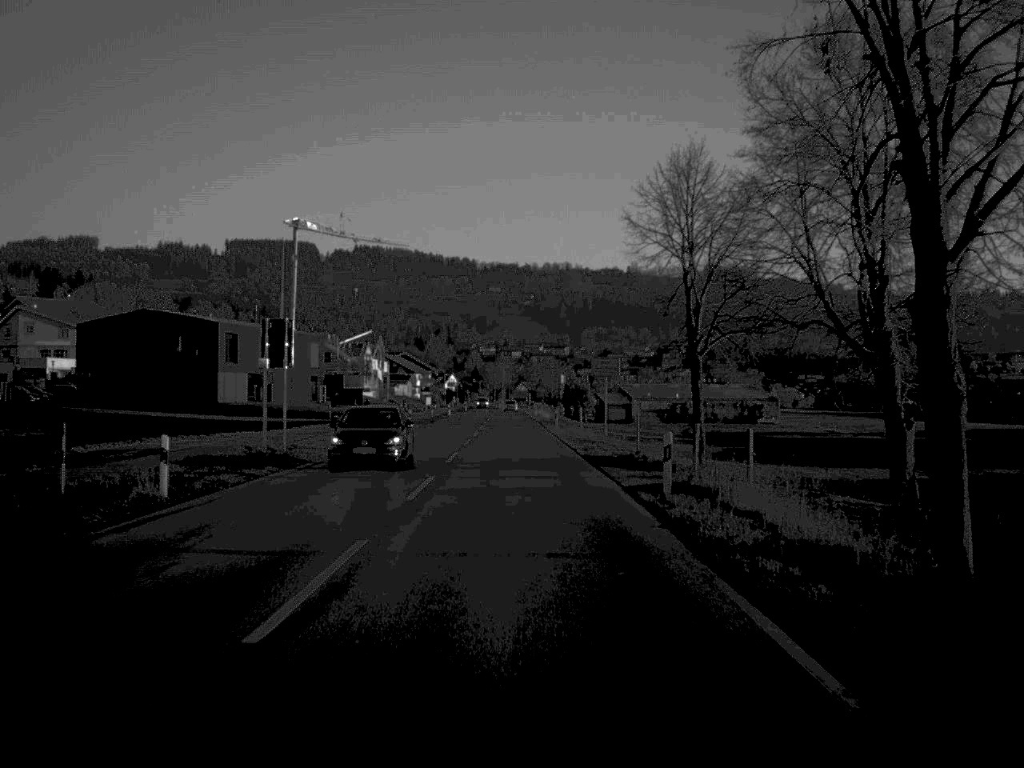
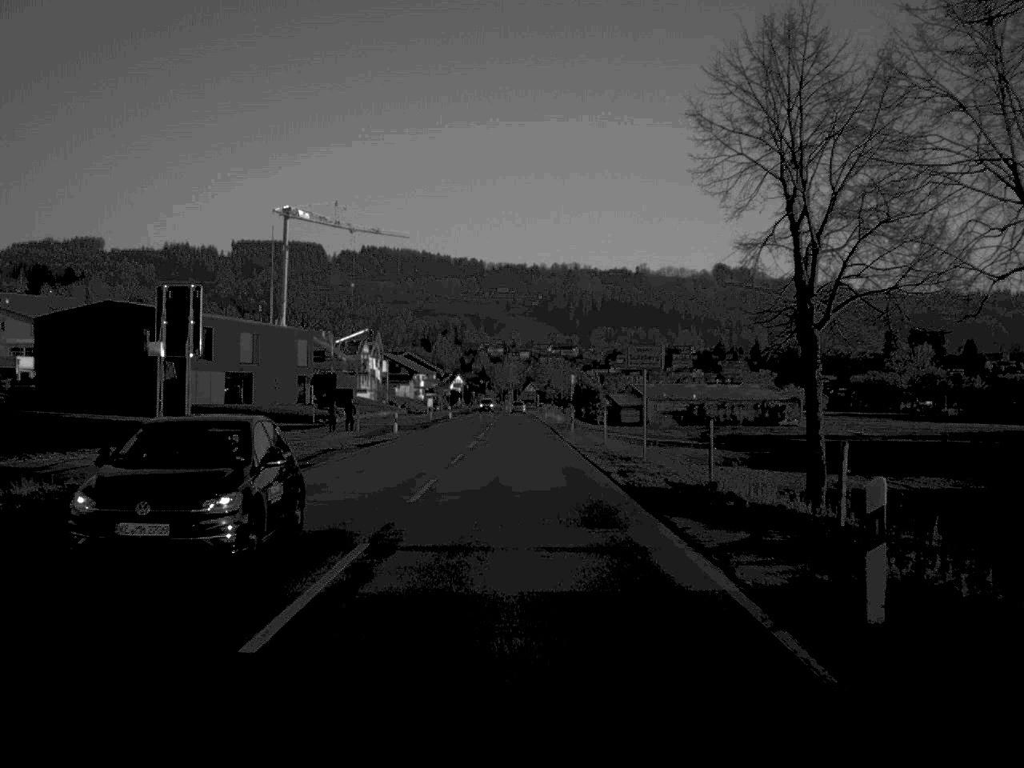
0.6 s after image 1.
(0.0, +12.0) m; 0°
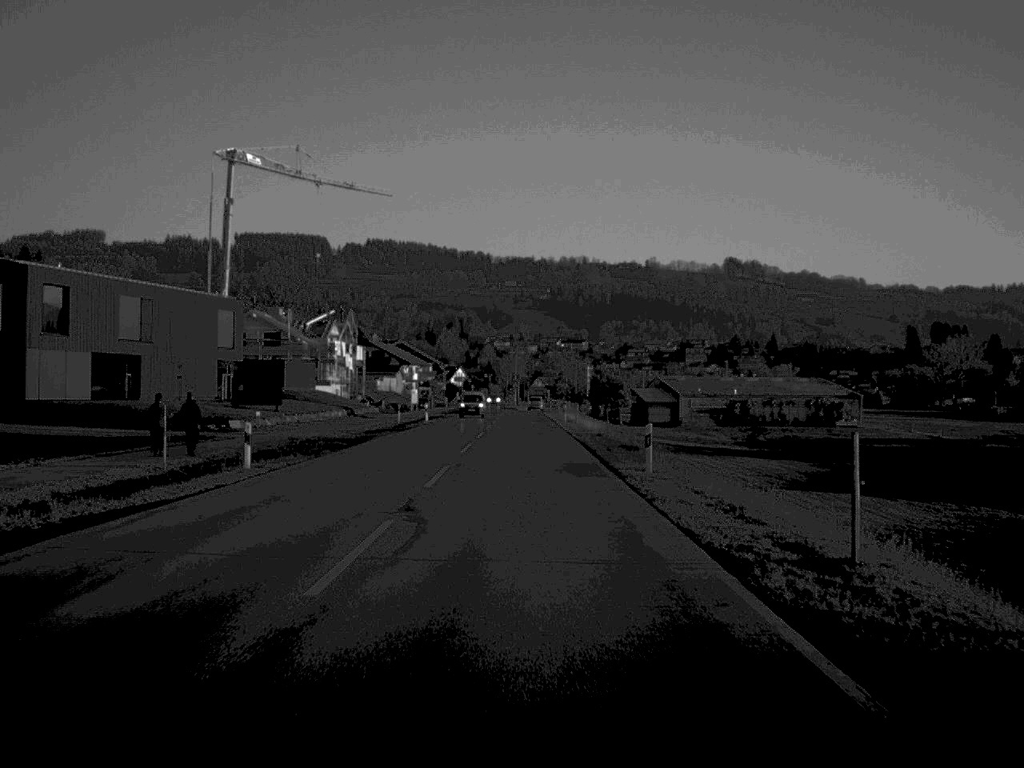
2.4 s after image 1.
(-0.2, +33.9) m; 0°
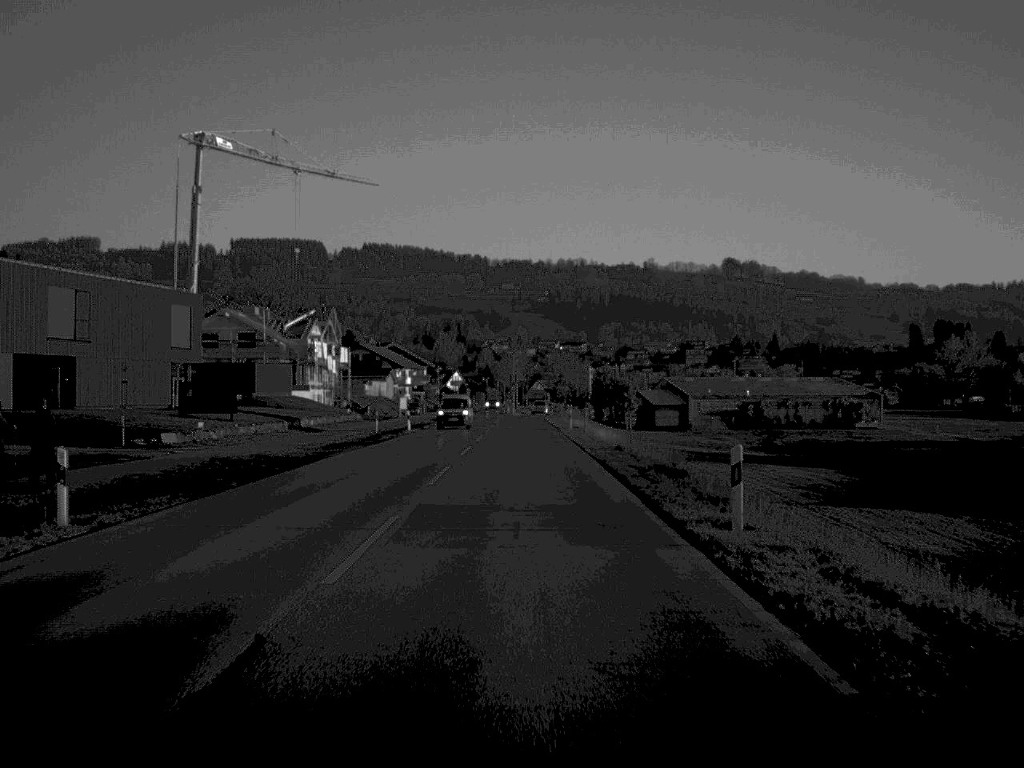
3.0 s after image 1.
(0.0, +11.0) m; 0°
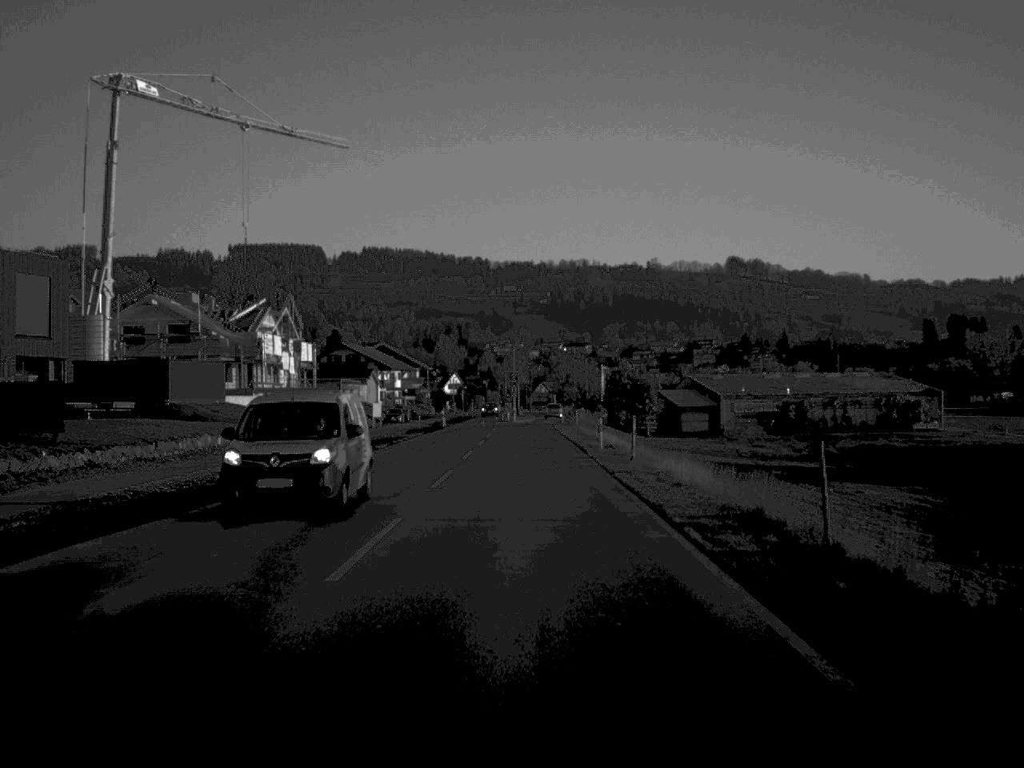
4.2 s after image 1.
(0.0, +23.7) m; 0°
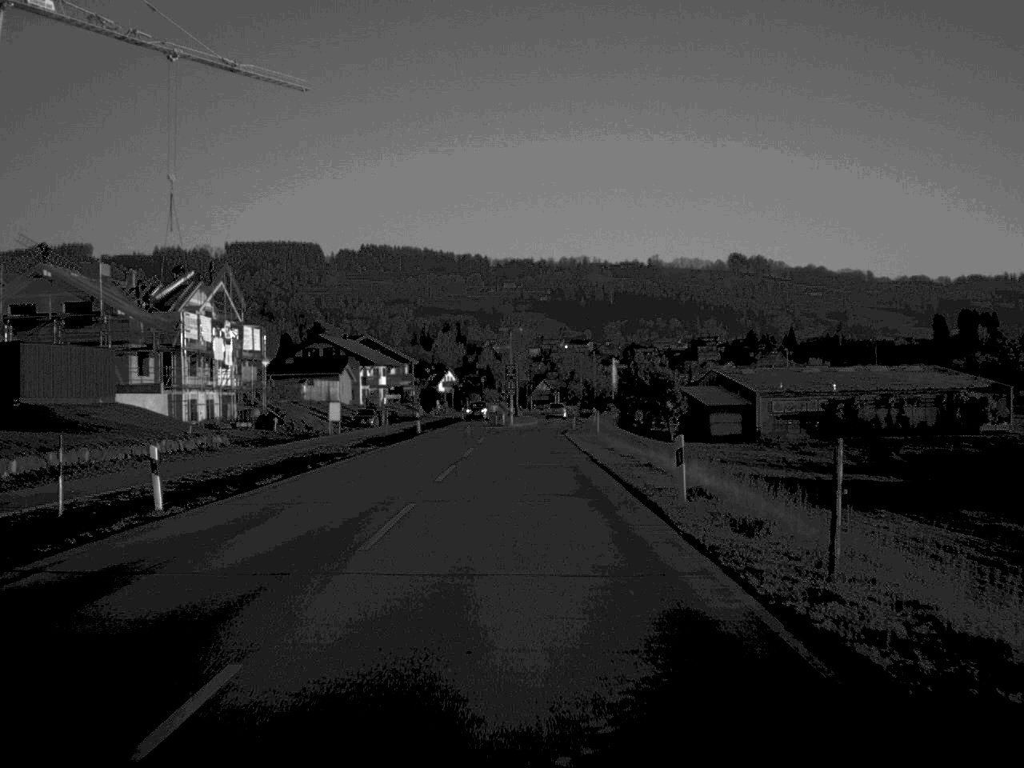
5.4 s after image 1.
(0.0, +21.6) m; 0°
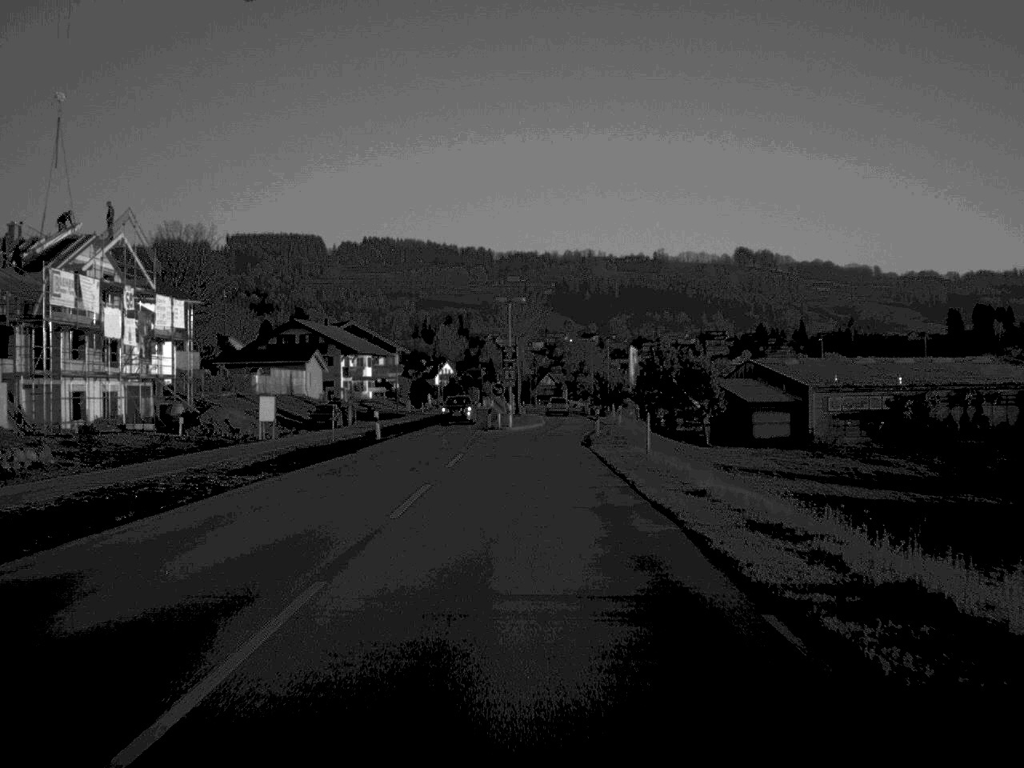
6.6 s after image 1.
(0.0, +20.7) m; 0°
